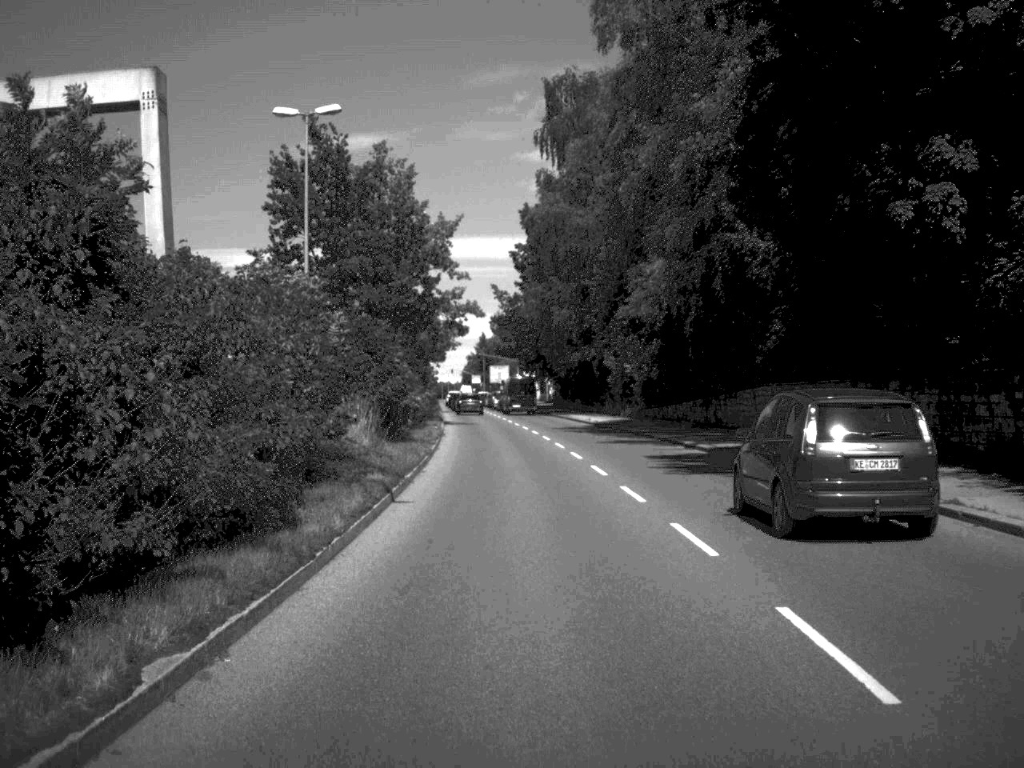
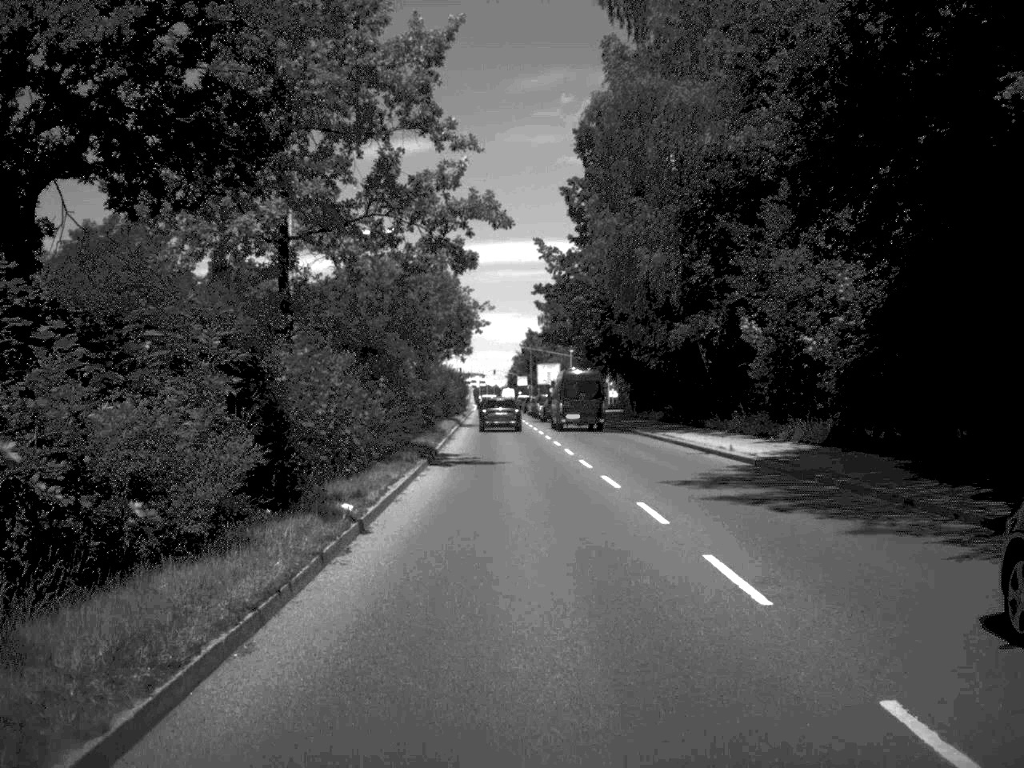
(-0.6, +32.3) m; -2°
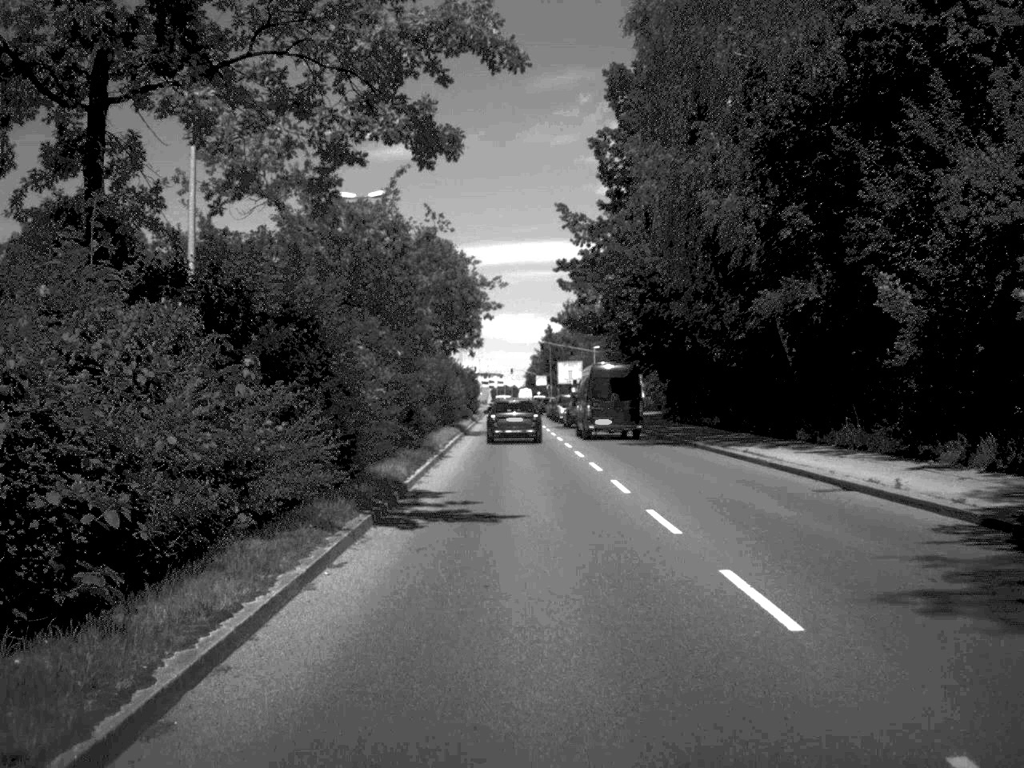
(-0.1, +12.9) m; -1°
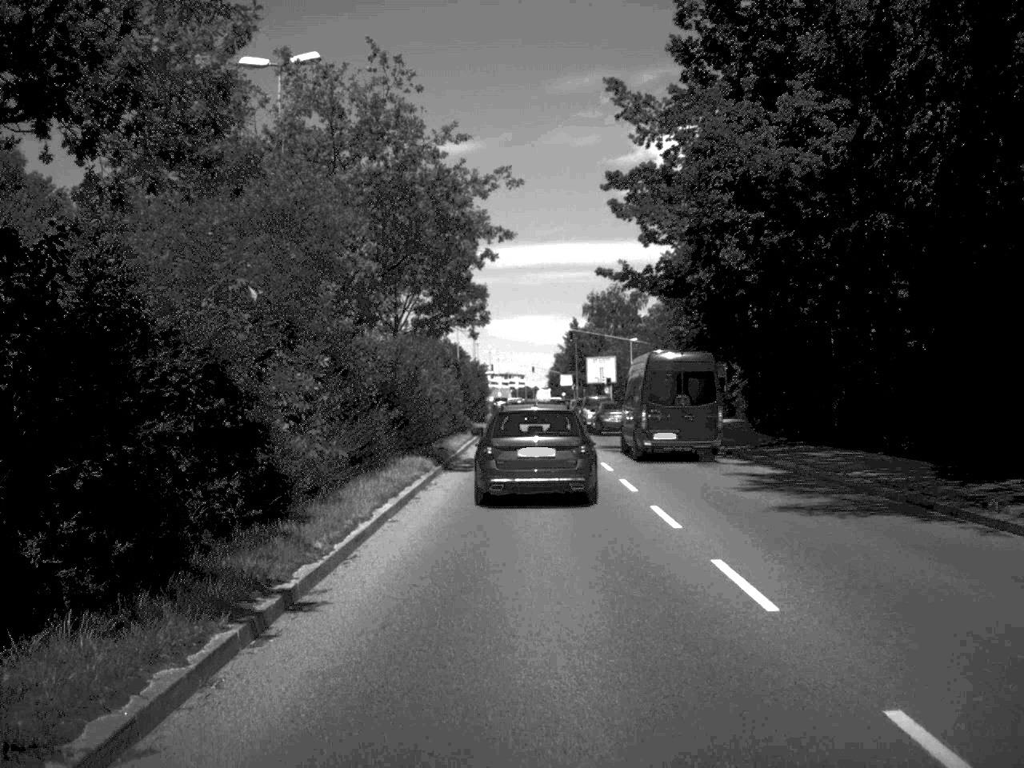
(-0.2, +22.7) m; -1°
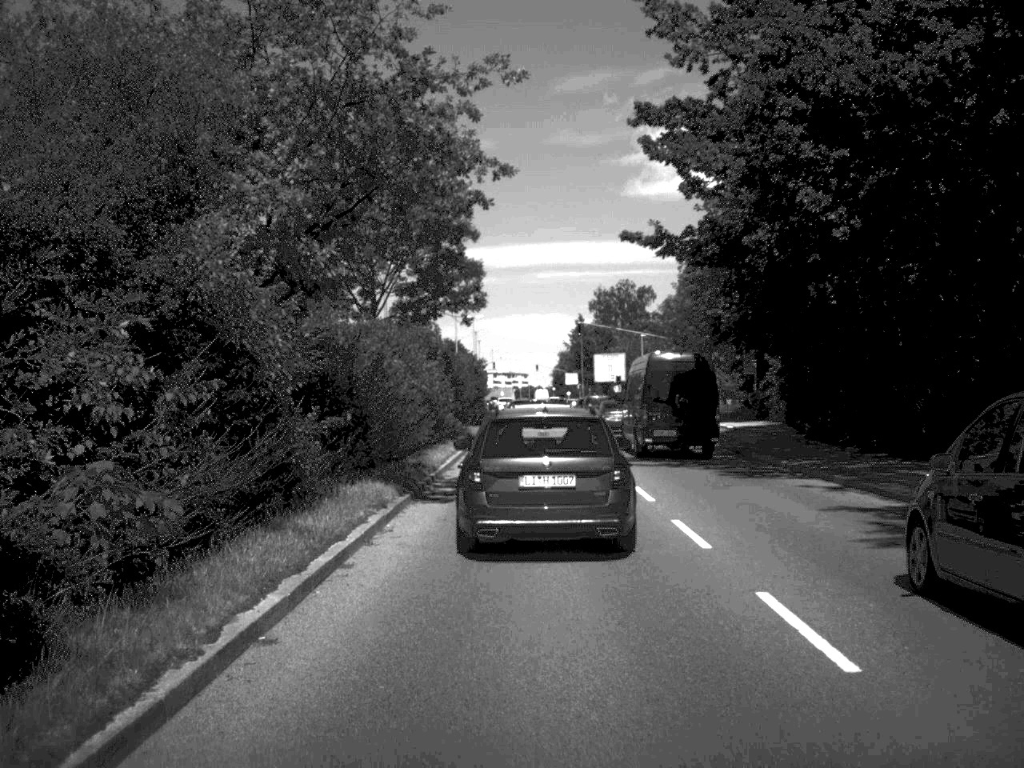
(0.0, +8.0) m; 0°
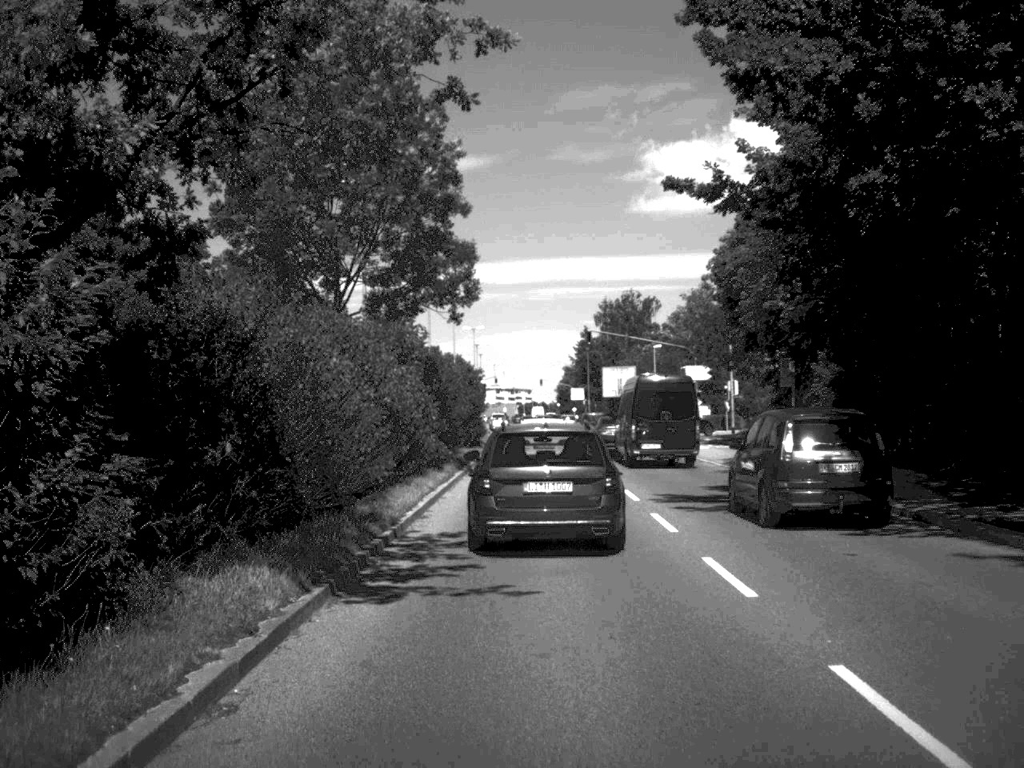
(0.0, +8.1) m; 0°
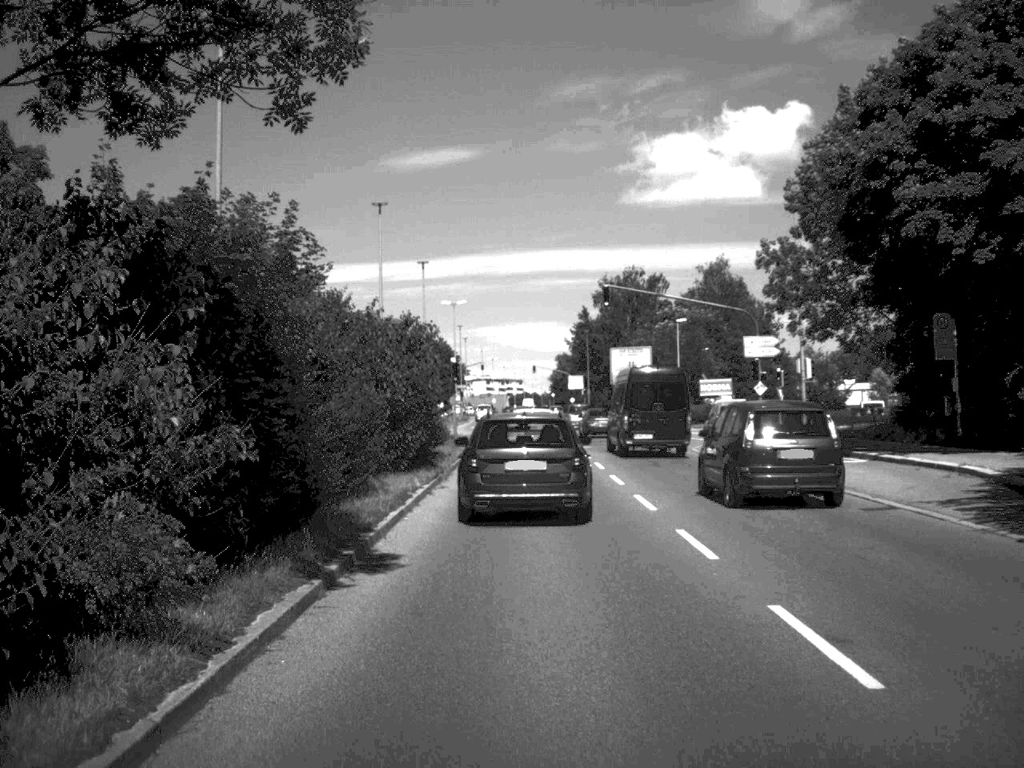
(0.0, +21.5) m; 0°
